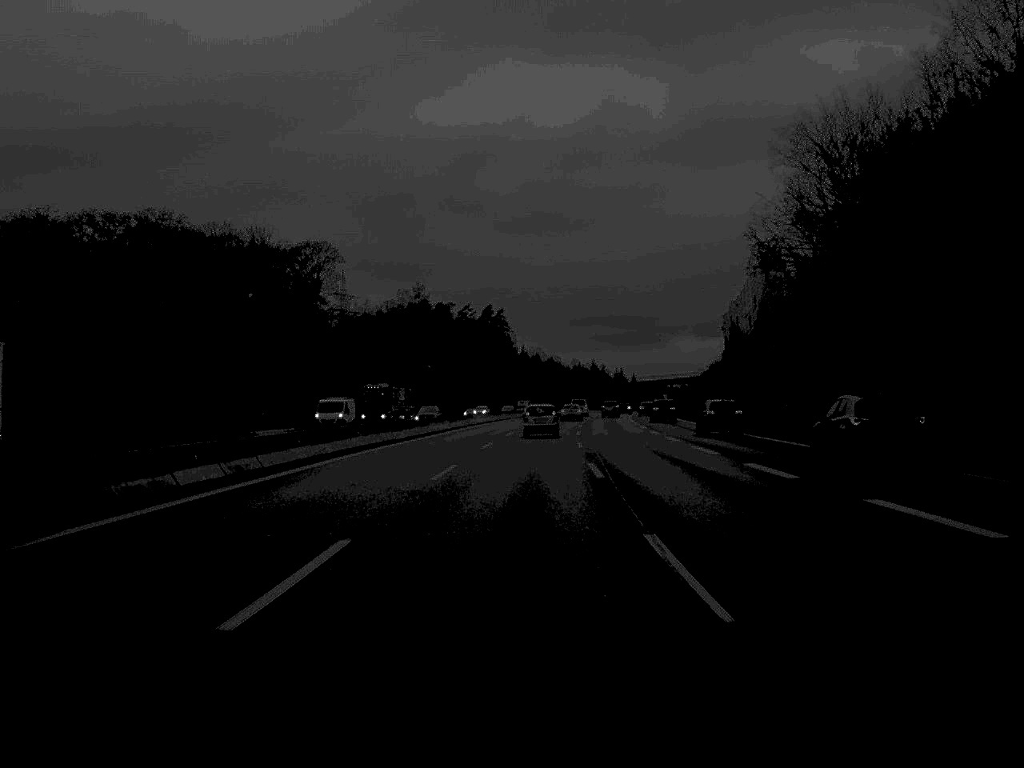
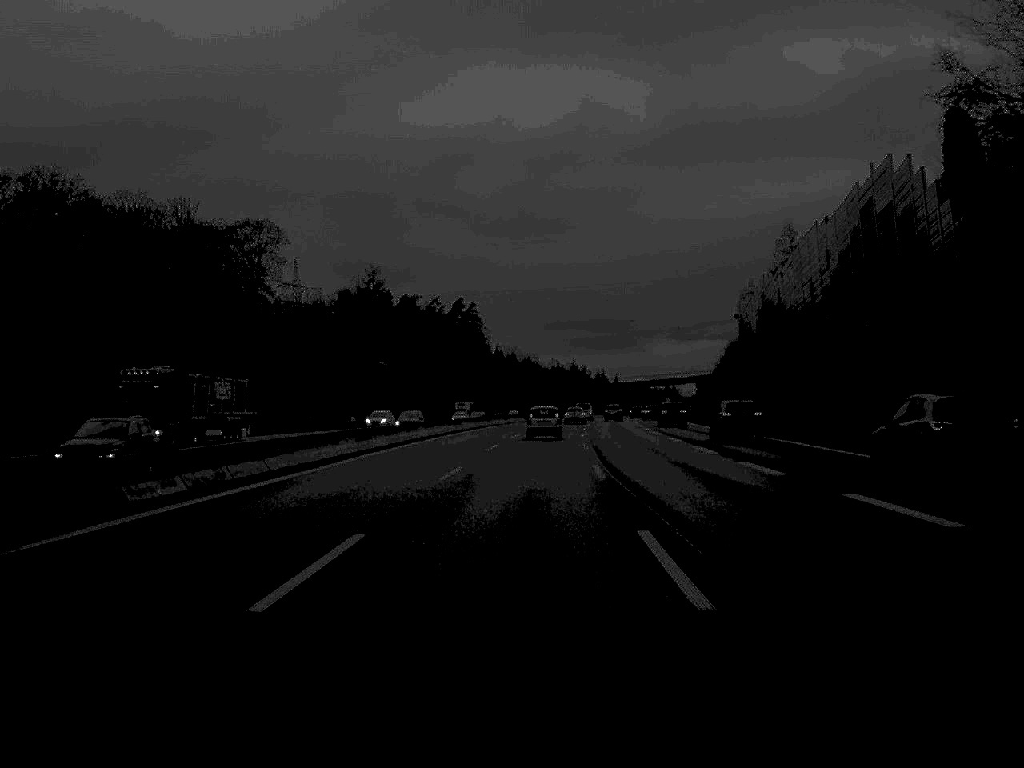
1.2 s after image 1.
(+0.3, +34.6) m; +1°
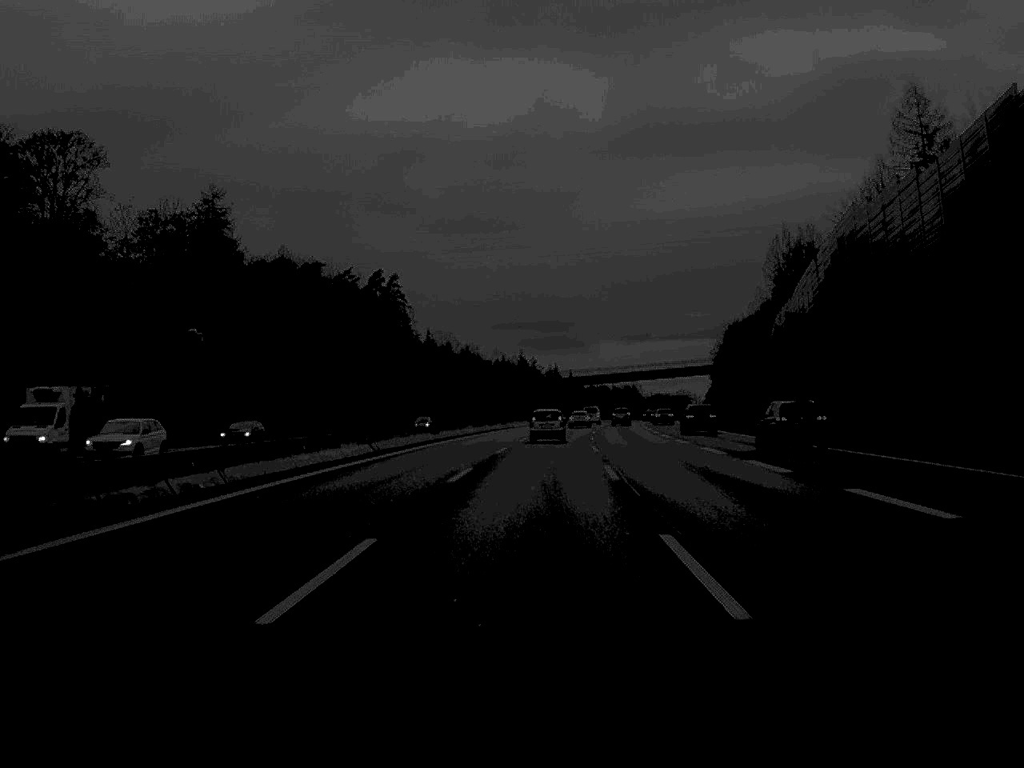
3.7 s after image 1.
(+1.6, +71.5) m; +2°
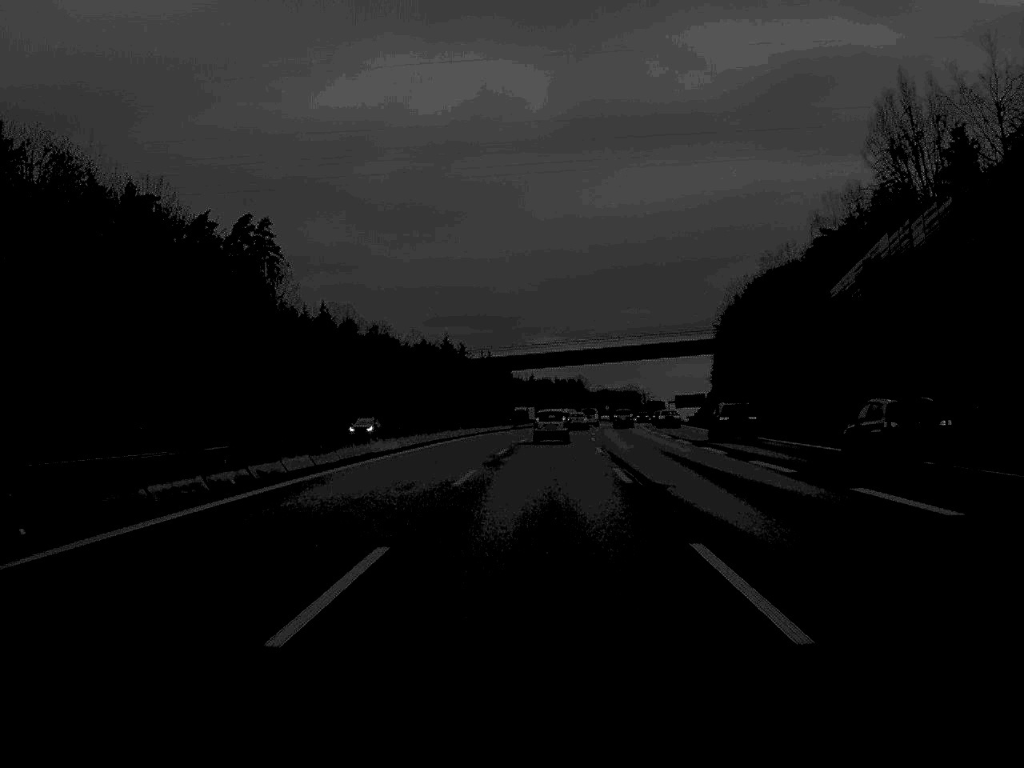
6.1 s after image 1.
(+1.9, +71.7) m; +3°
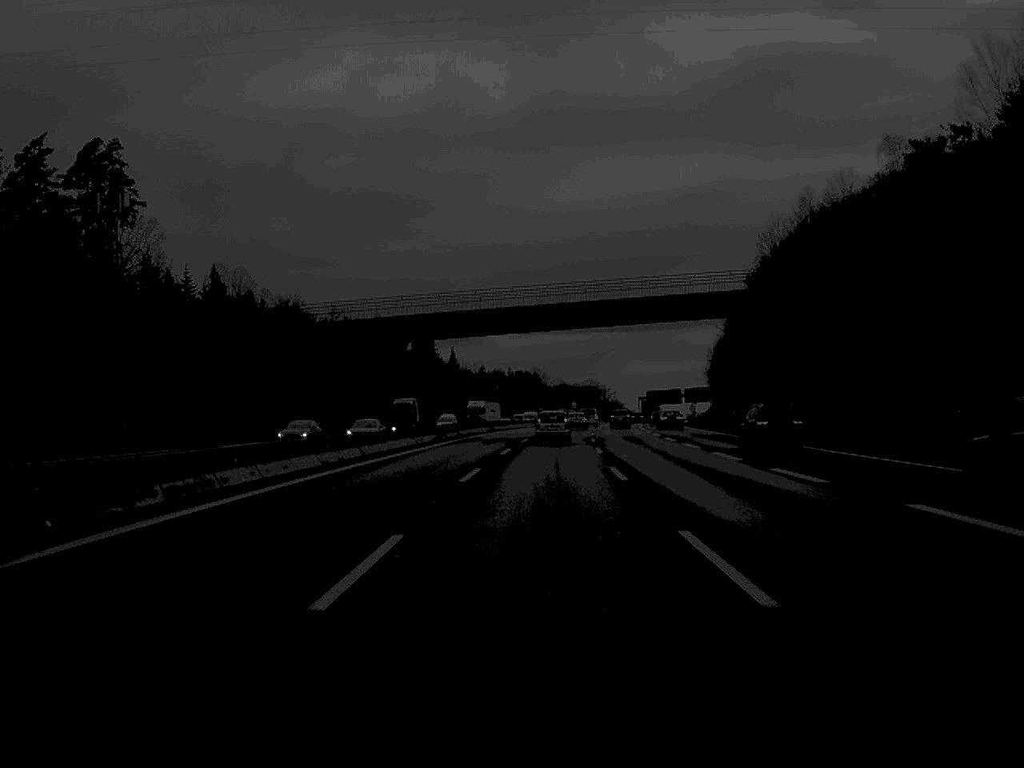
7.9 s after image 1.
(+0.9, +51.6) m; +2°
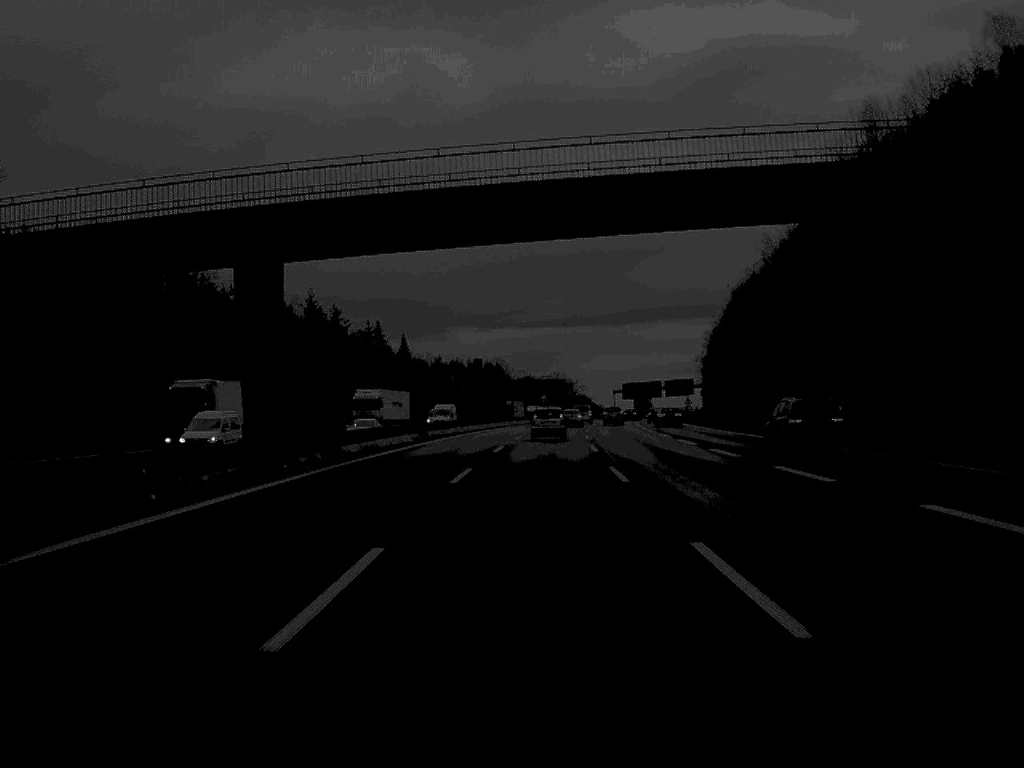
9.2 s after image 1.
(+0.5, +37.1) m; +2°
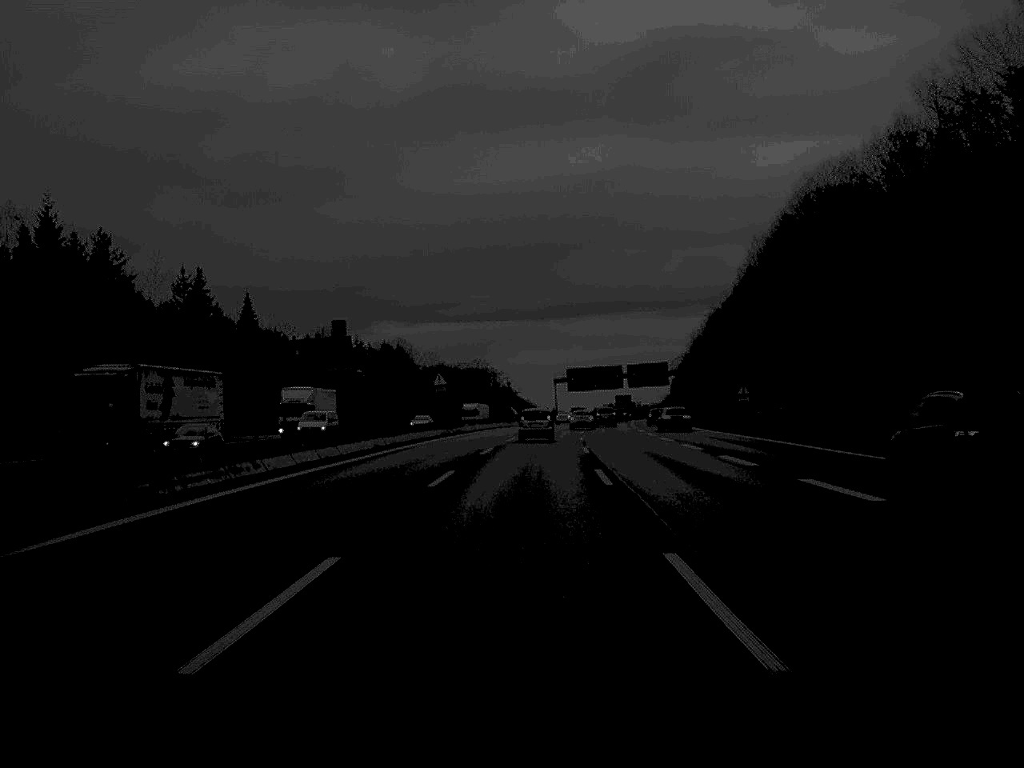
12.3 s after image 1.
(+2.8, +89.4) m; +3°
